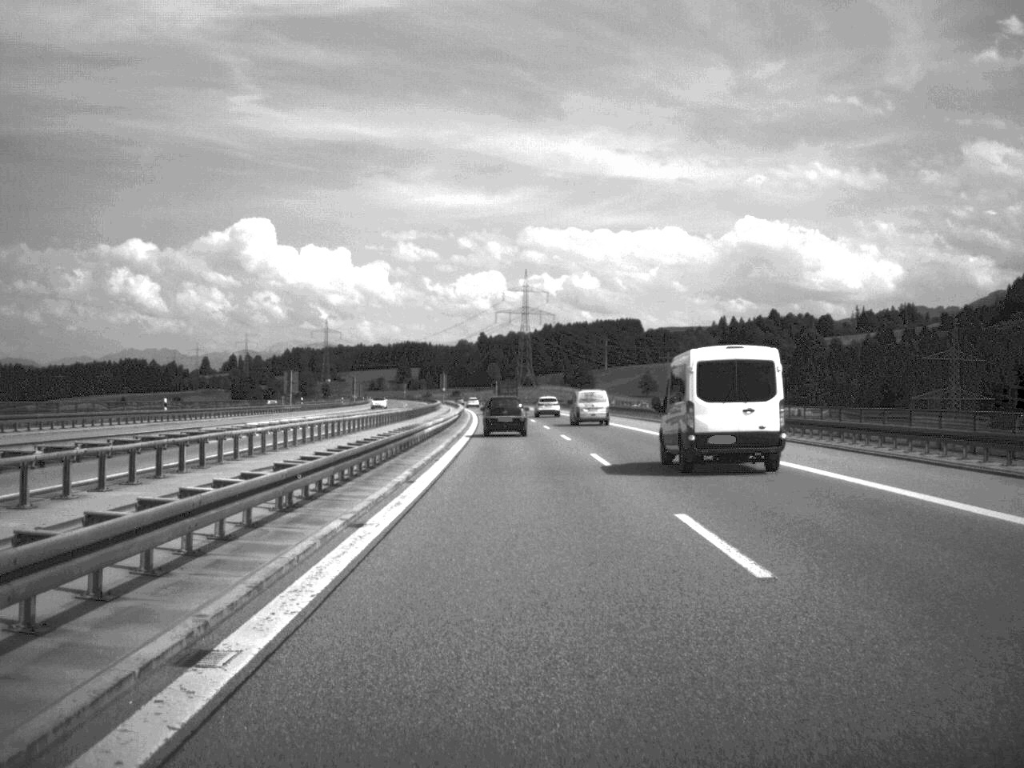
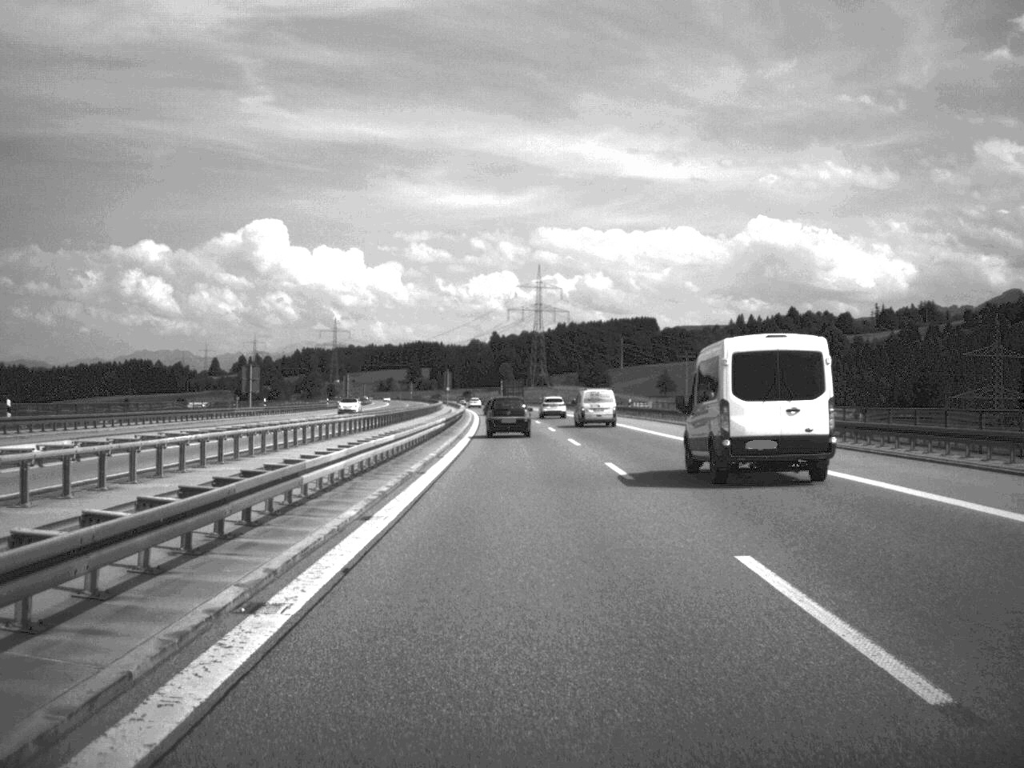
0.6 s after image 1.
(-0.1, +22.3) m; -1°
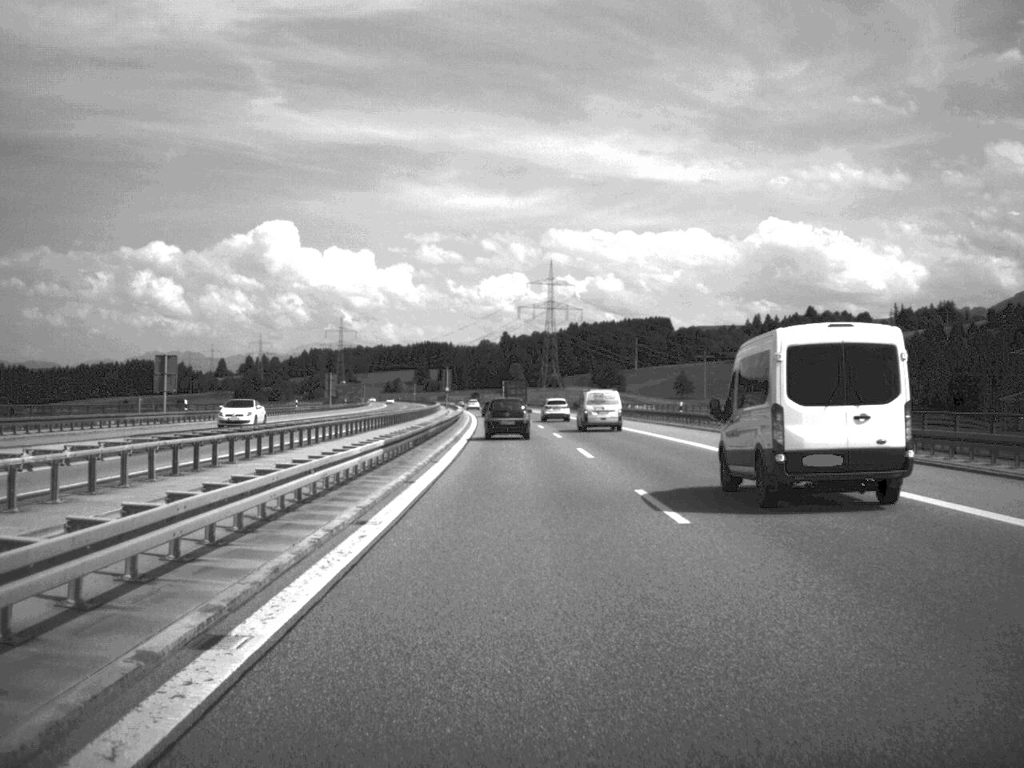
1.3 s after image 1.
(-0.1, +25.2) m; 0°
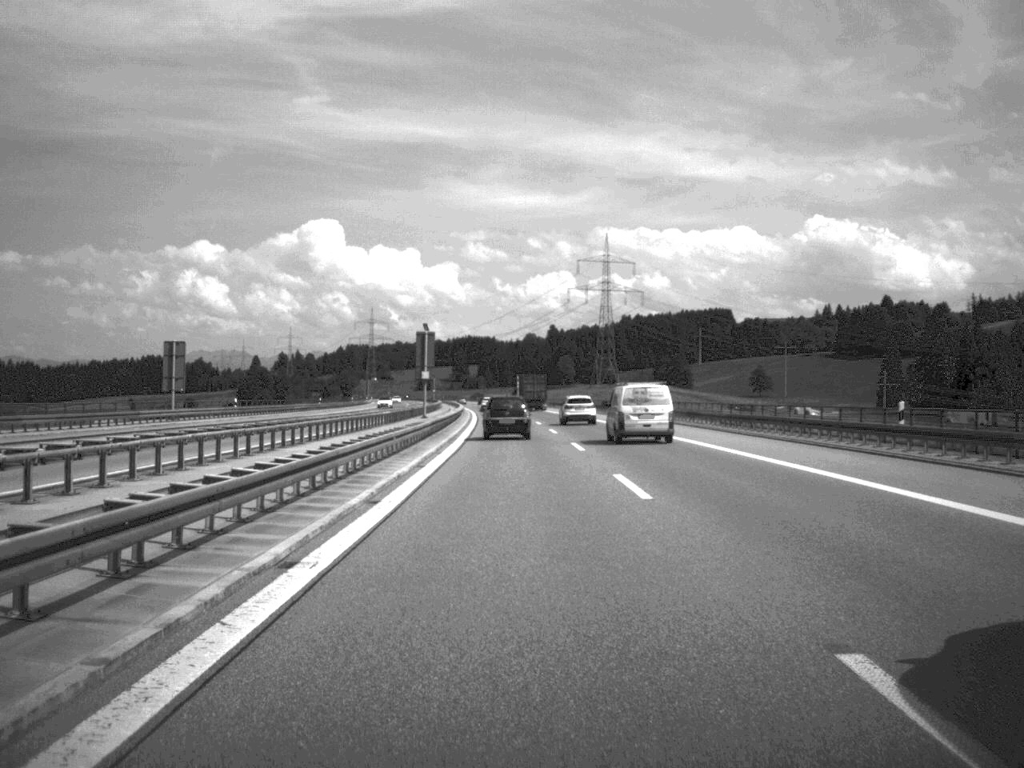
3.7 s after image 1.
(-1.5, +84.7) m; -2°
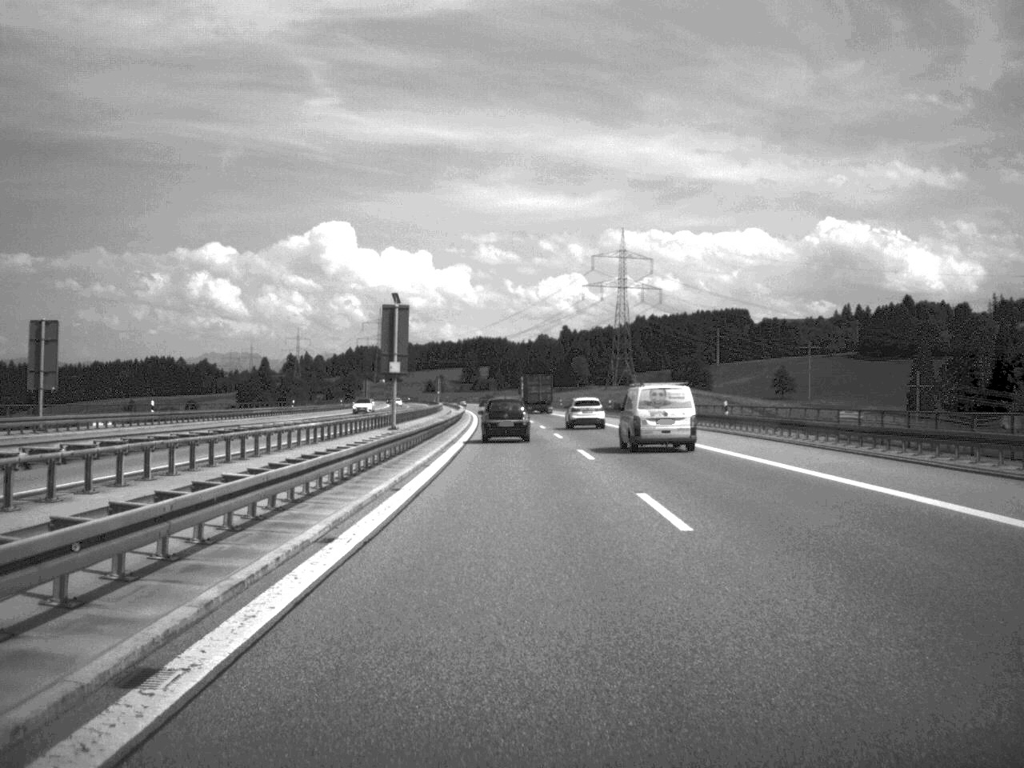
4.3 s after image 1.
(-0.1, +21.7) m; -1°
